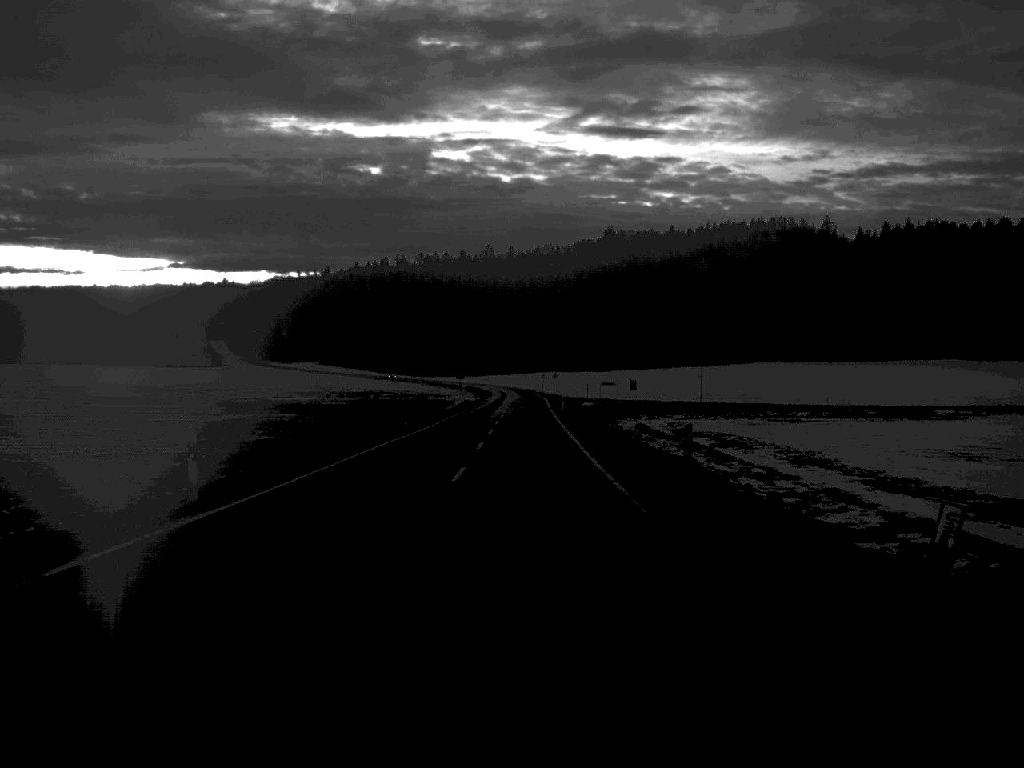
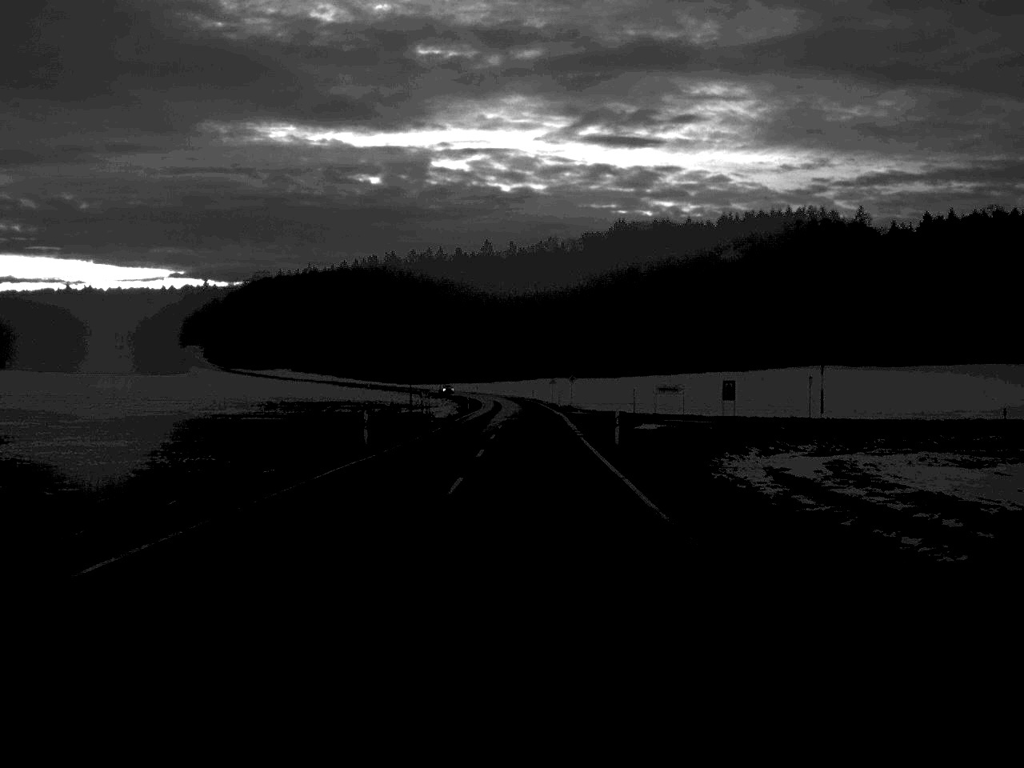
(0.0, +49.5) m; 0°
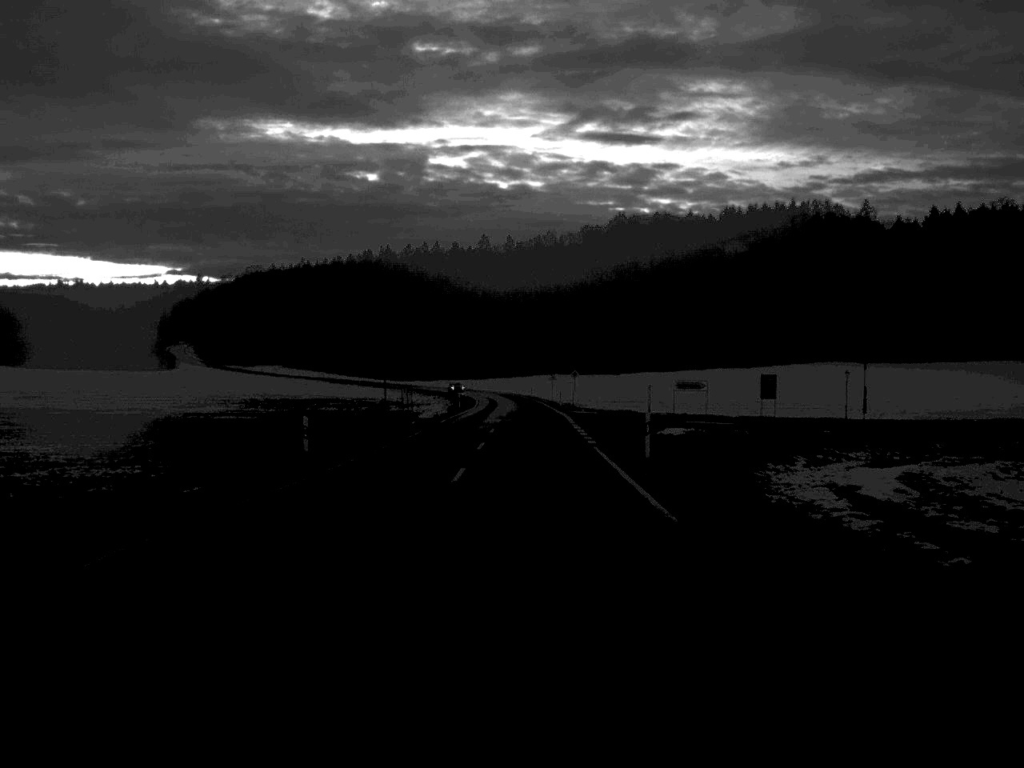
(0.0, +10.0) m; 0°
